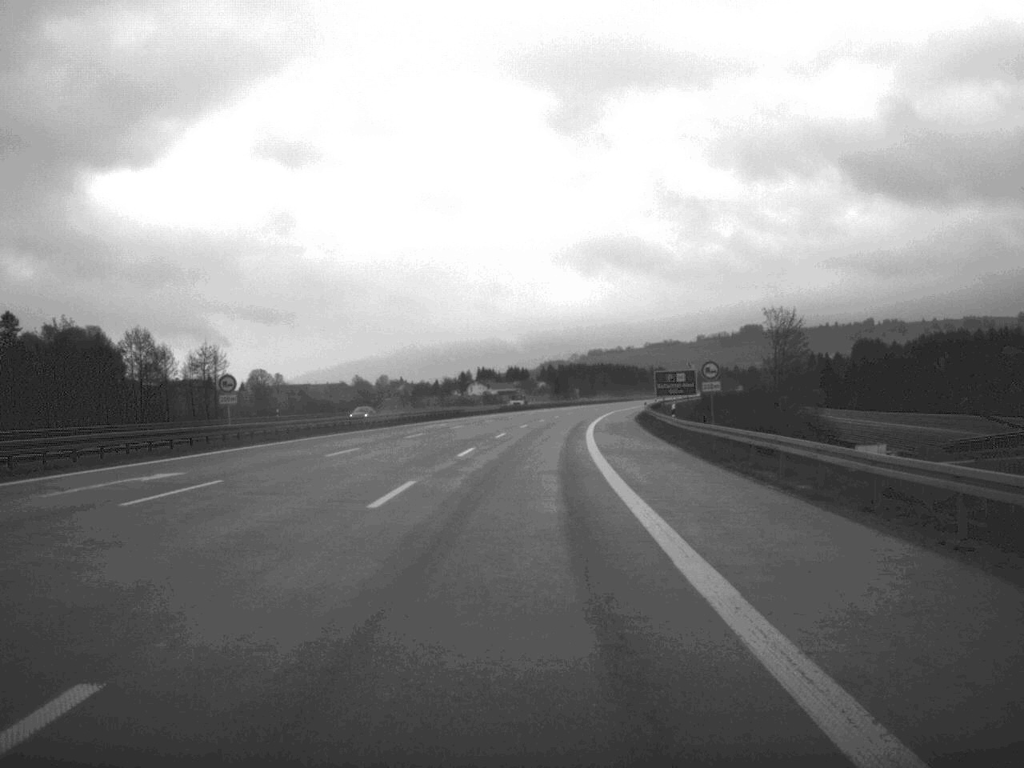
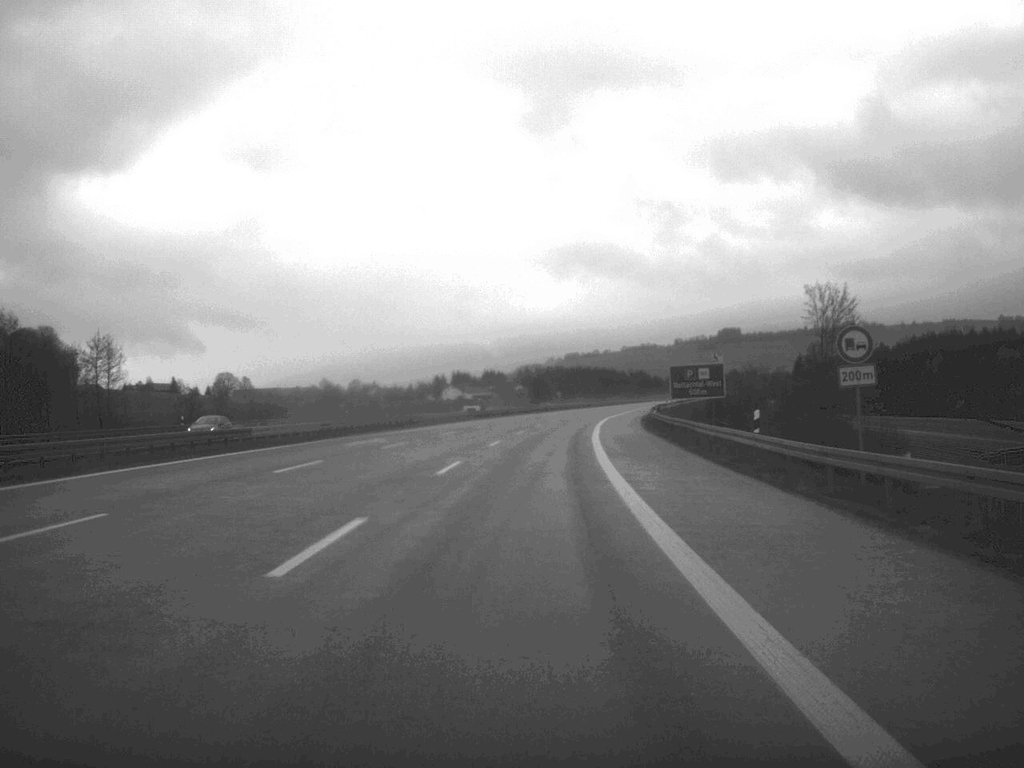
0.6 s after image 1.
(+0.2, +24.1) m; +1°
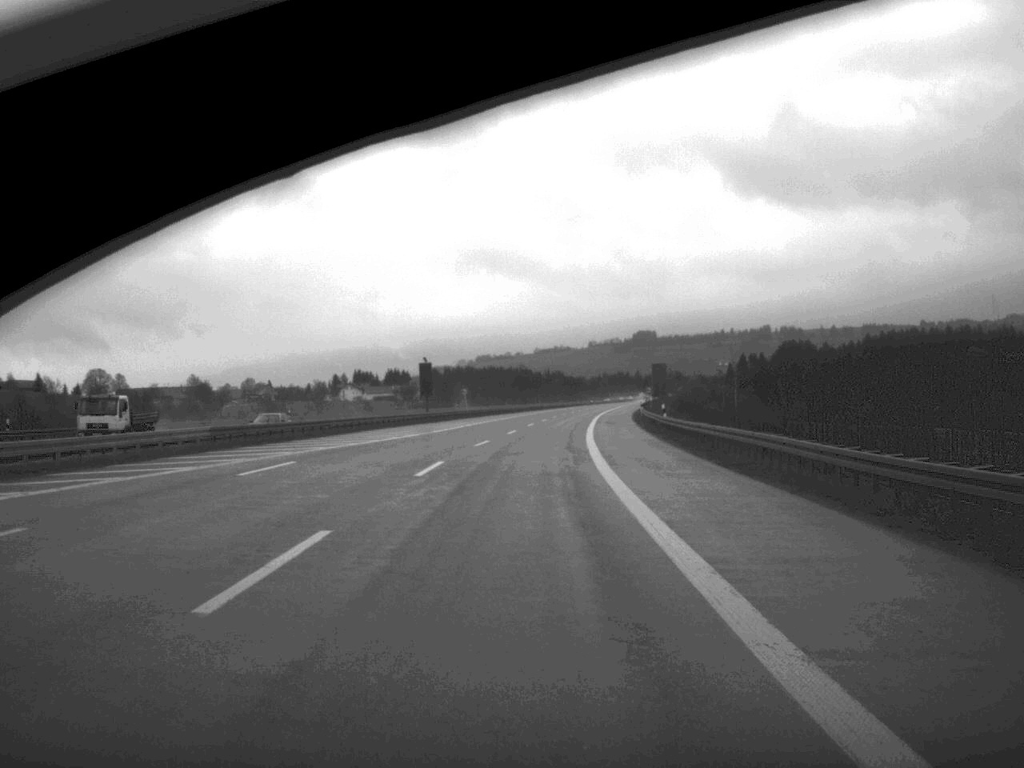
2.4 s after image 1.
(+2.4, +71.2) m; +4°
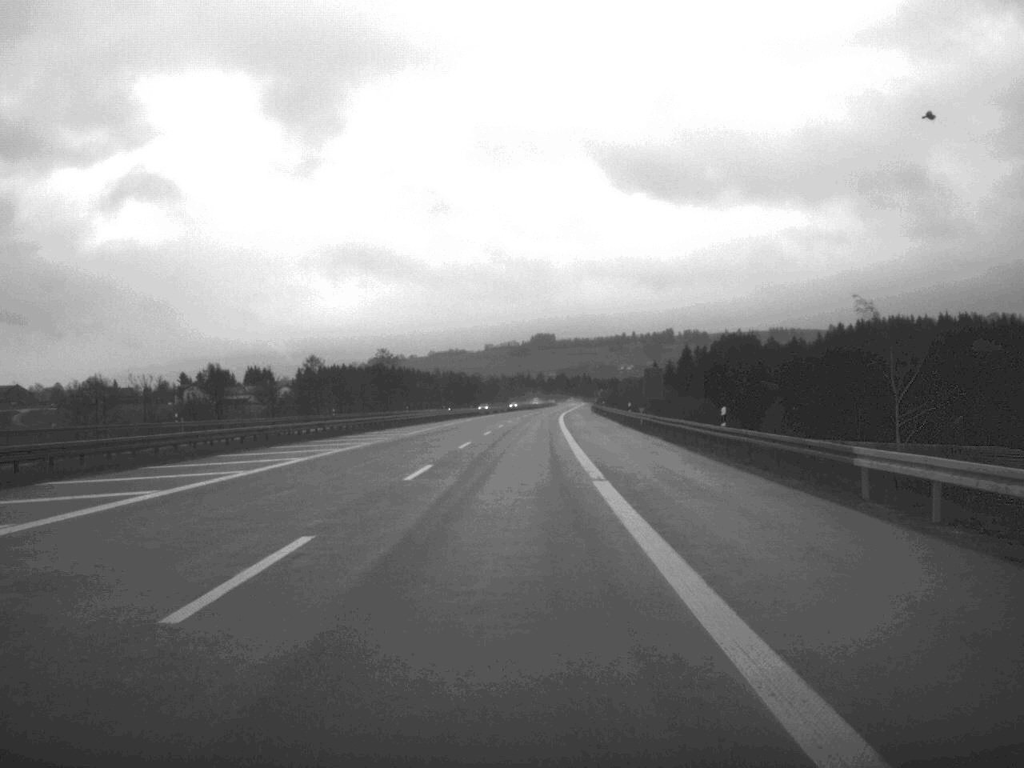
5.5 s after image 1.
(+5.4, +120.6) m; +4°
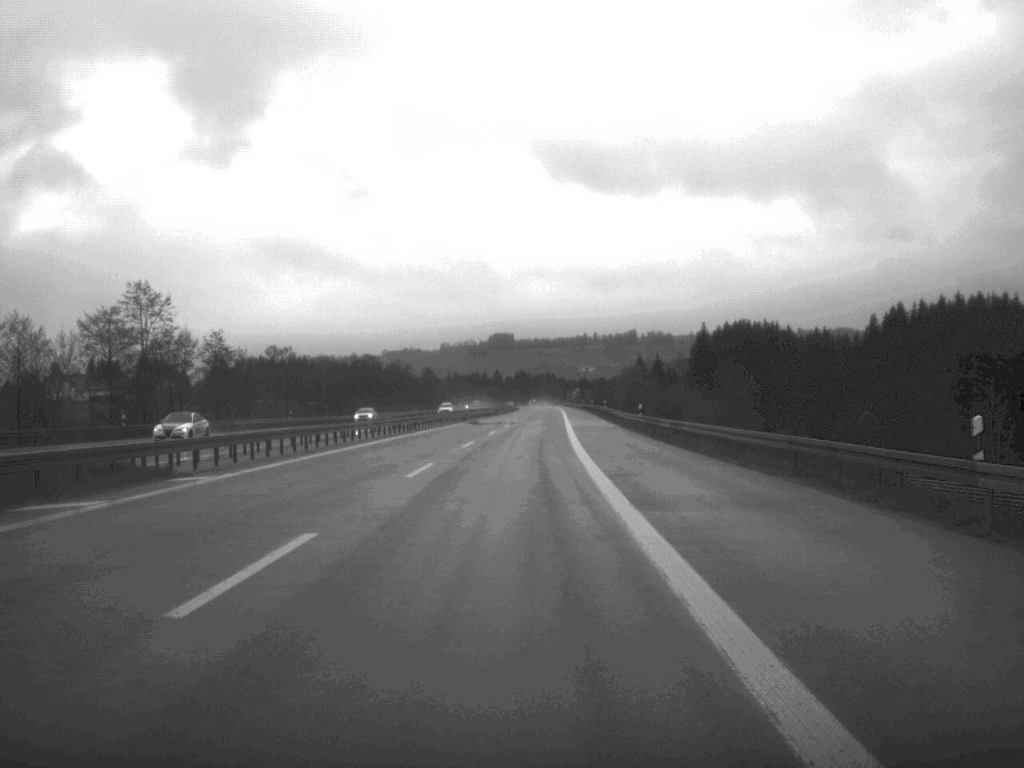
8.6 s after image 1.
(+1.9, +120.1) m; +2°
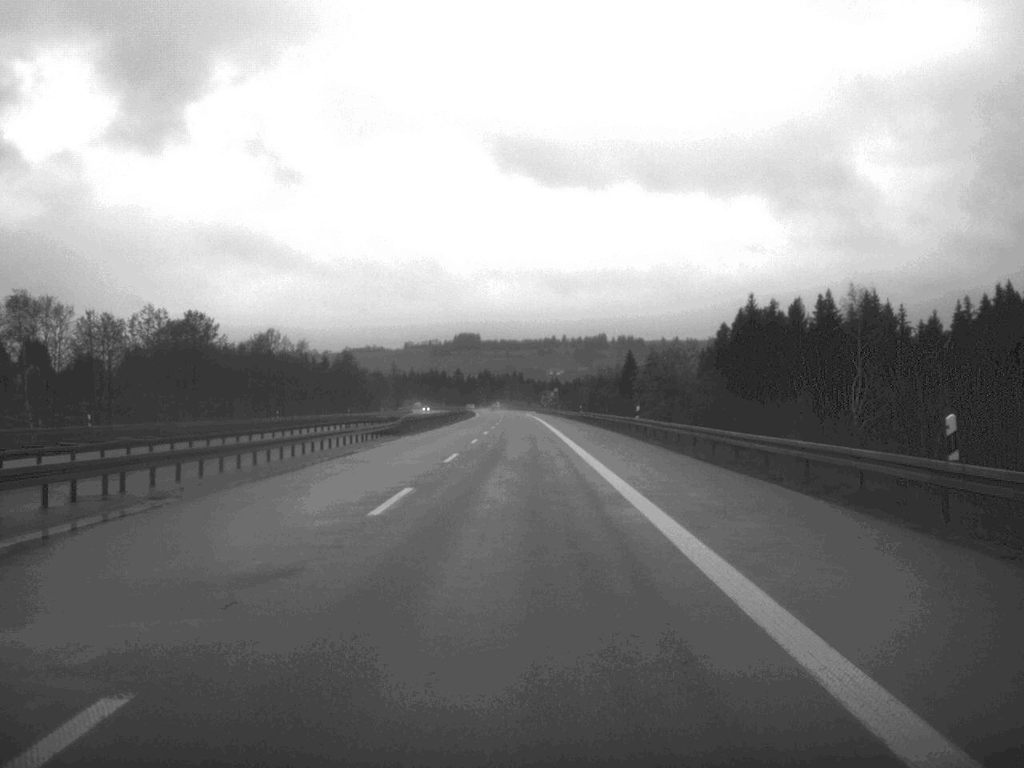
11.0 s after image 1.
(+1.2, +94.6) m; +1°
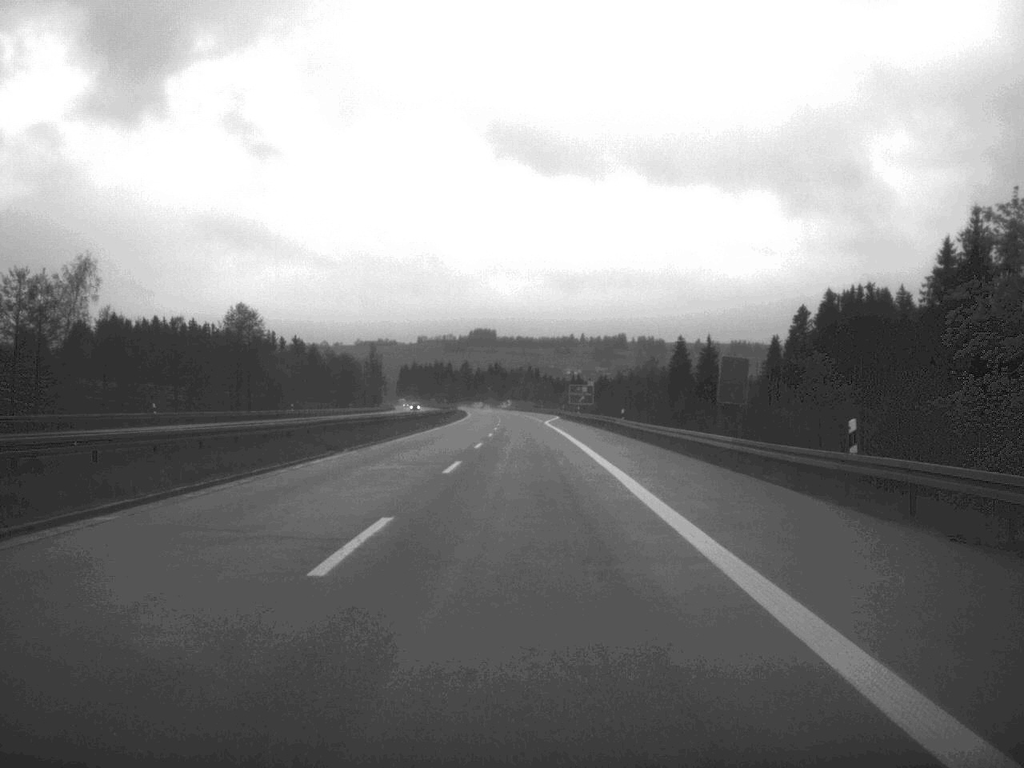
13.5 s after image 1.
(-0.4, +92.5) m; -1°
